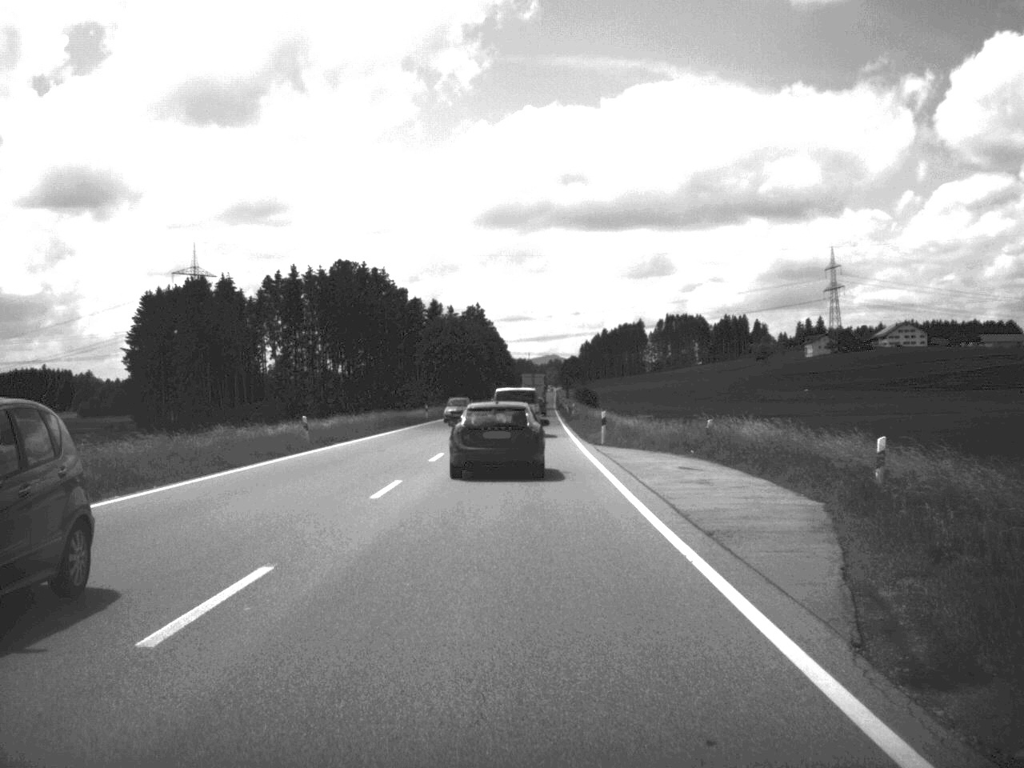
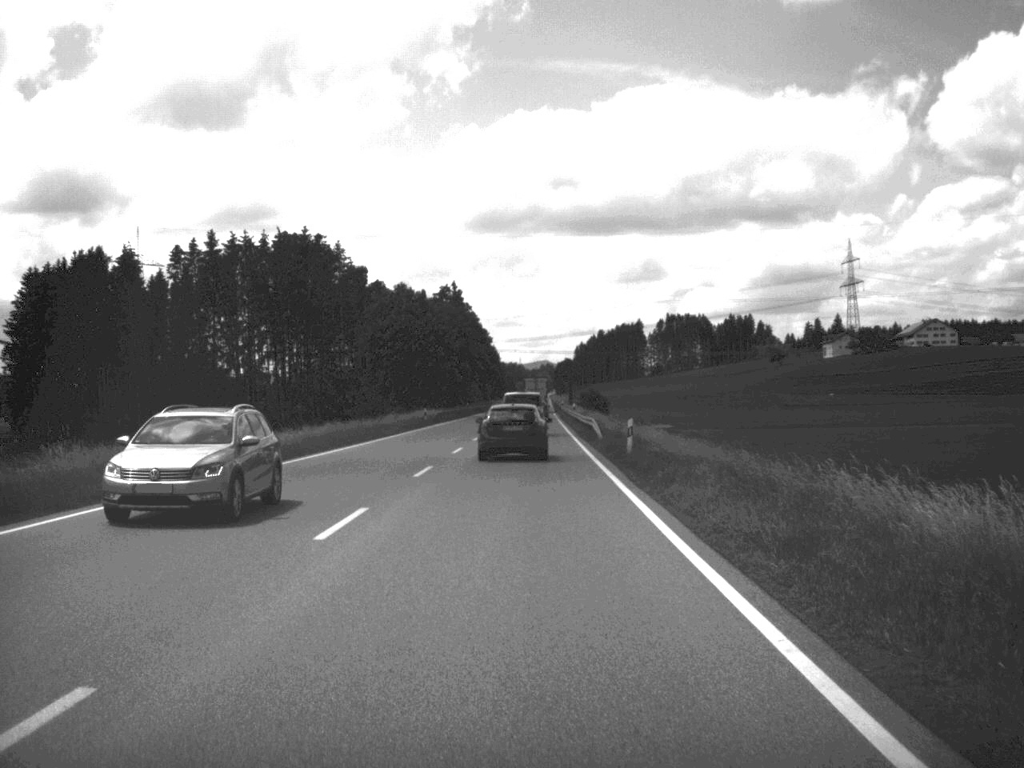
(+0.1, +52.2) m; 0°
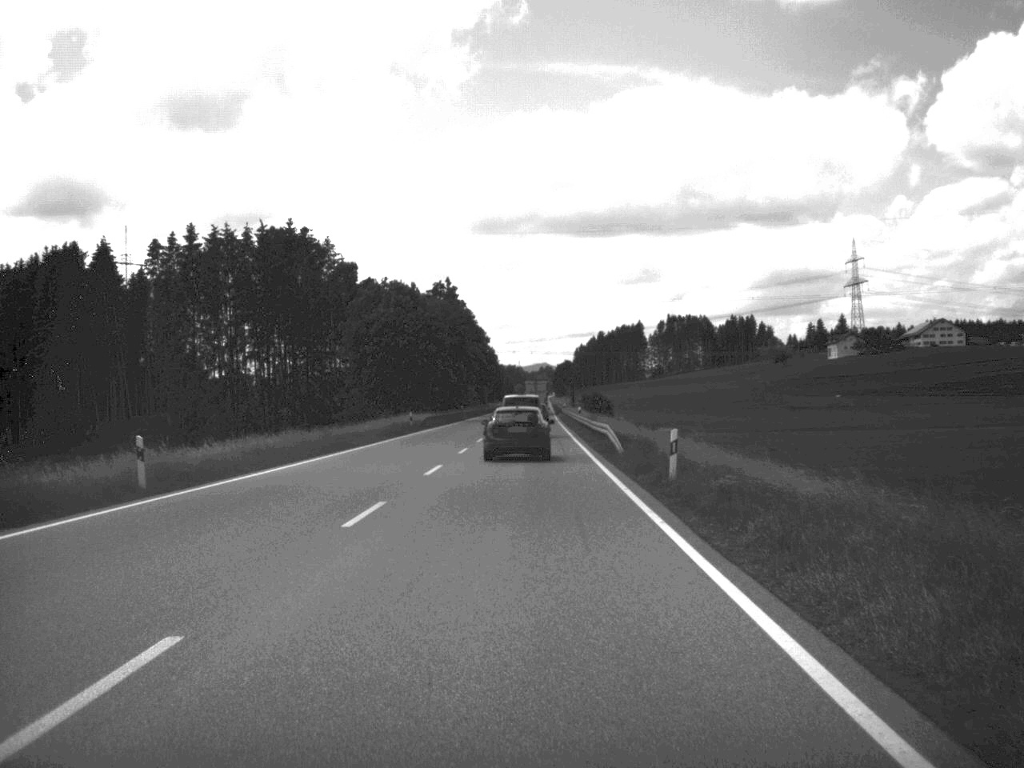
(0.0, +10.0) m; 0°
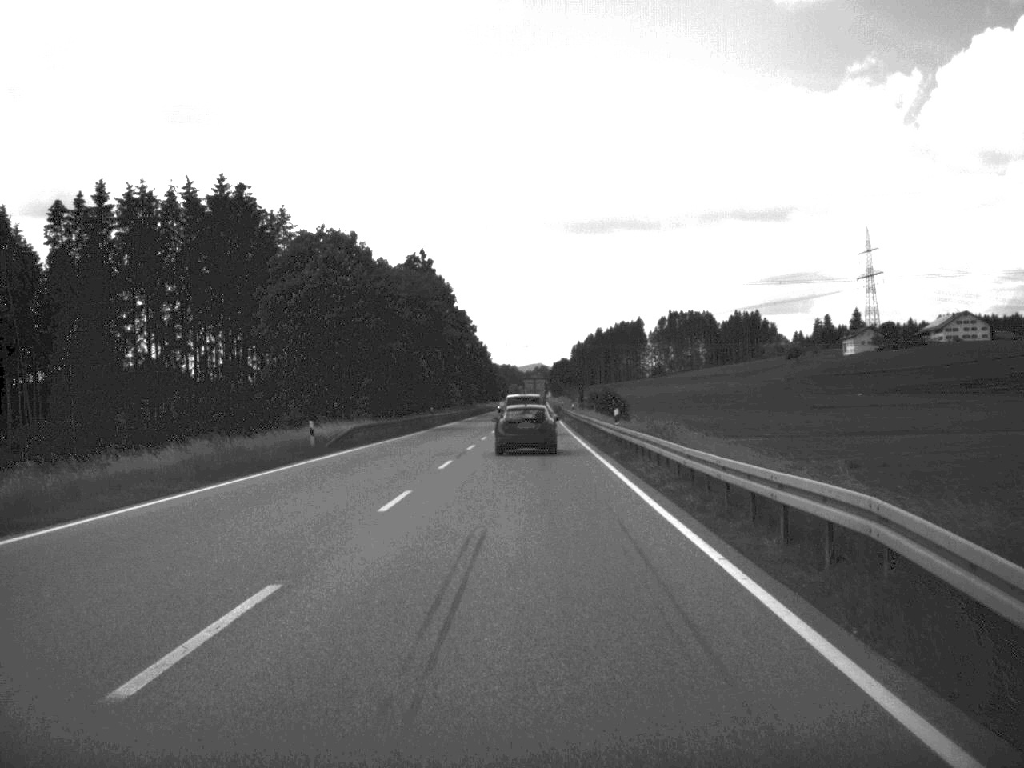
(0.0, +33.2) m; 0°
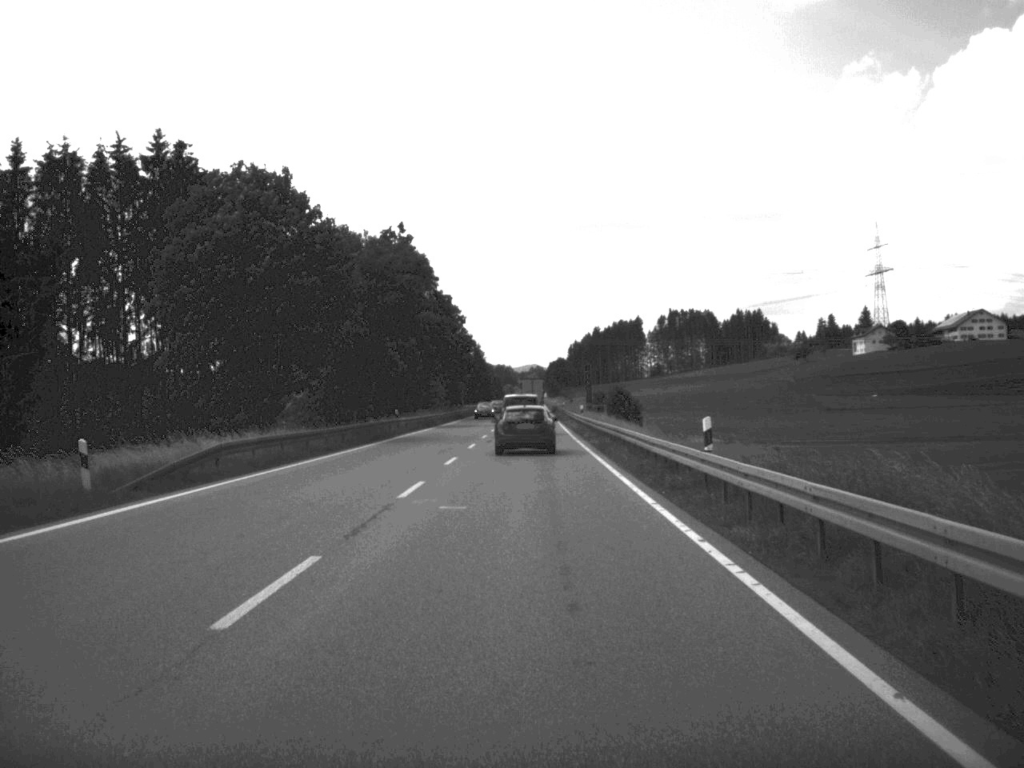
(0.0, +21.3) m; 0°
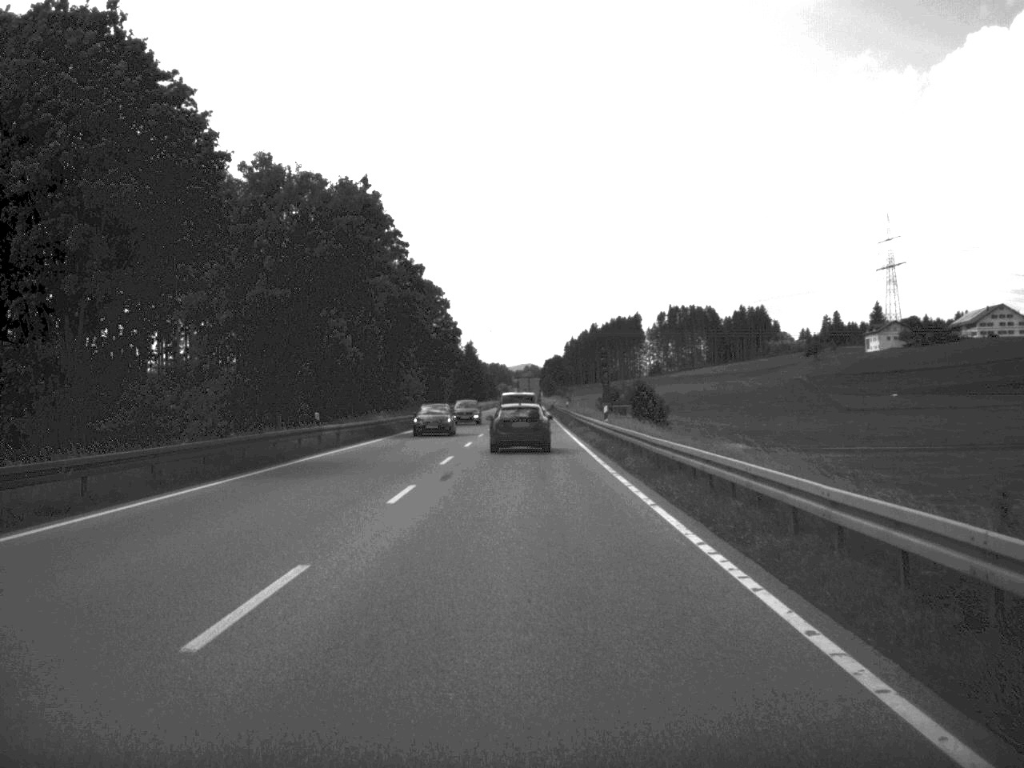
(0.0, +24.4) m; 0°
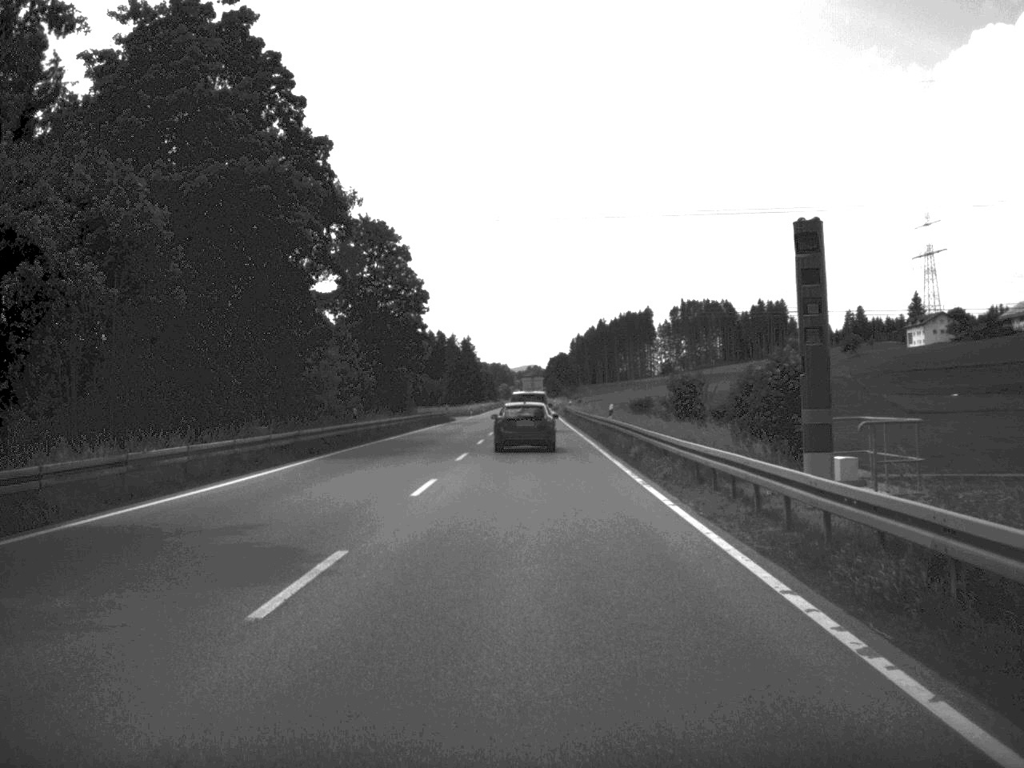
(-0.2, +46.2) m; 0°
